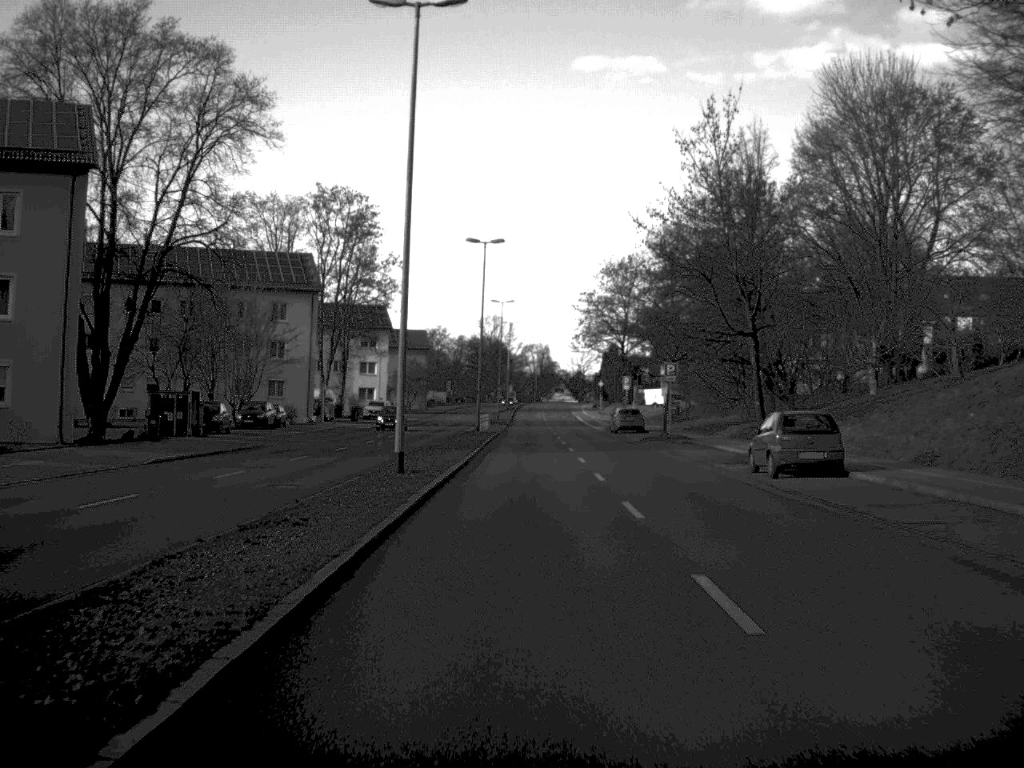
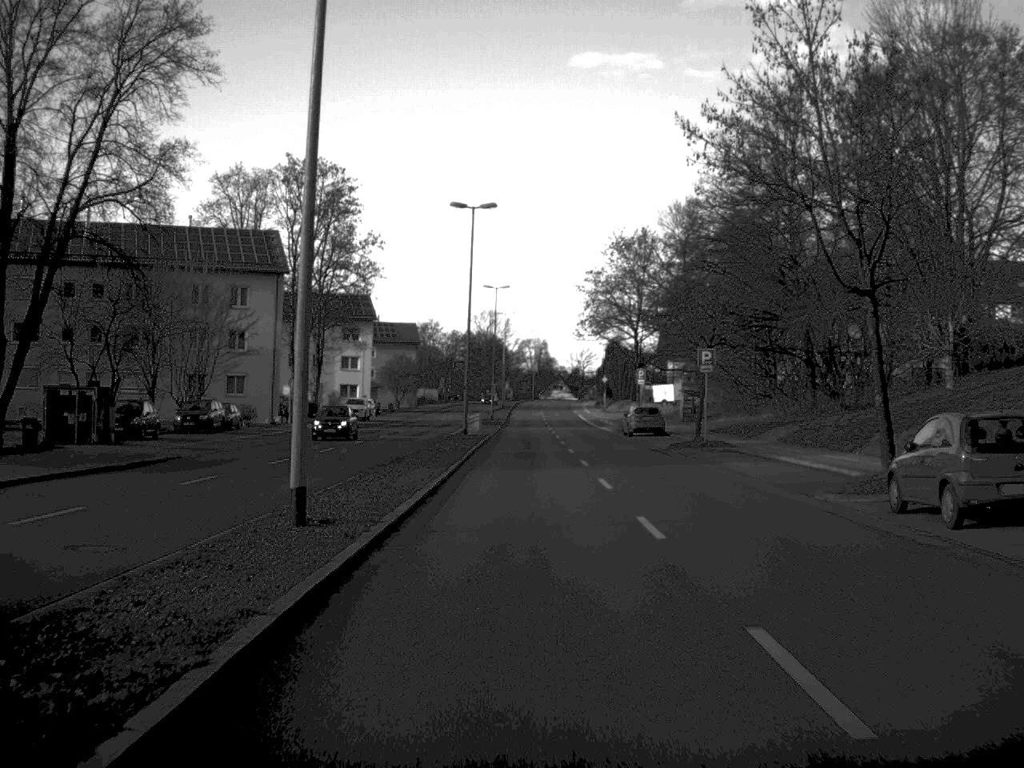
(0.0, +11.8) m; 0°
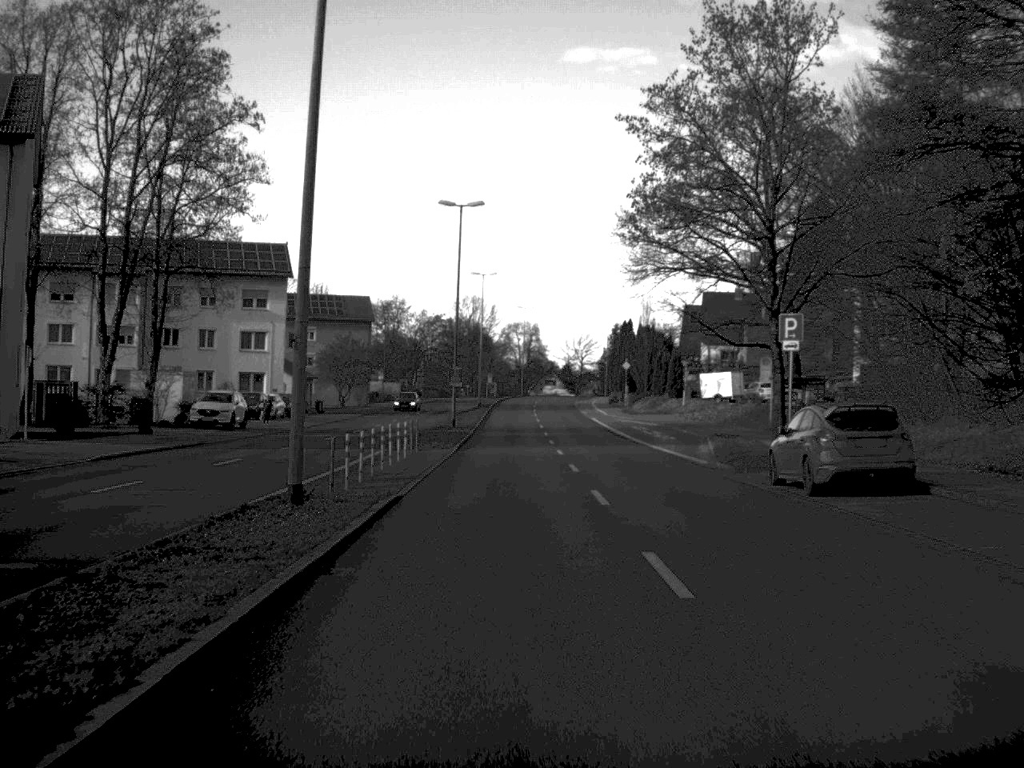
(+0.2, +40.4) m; 0°
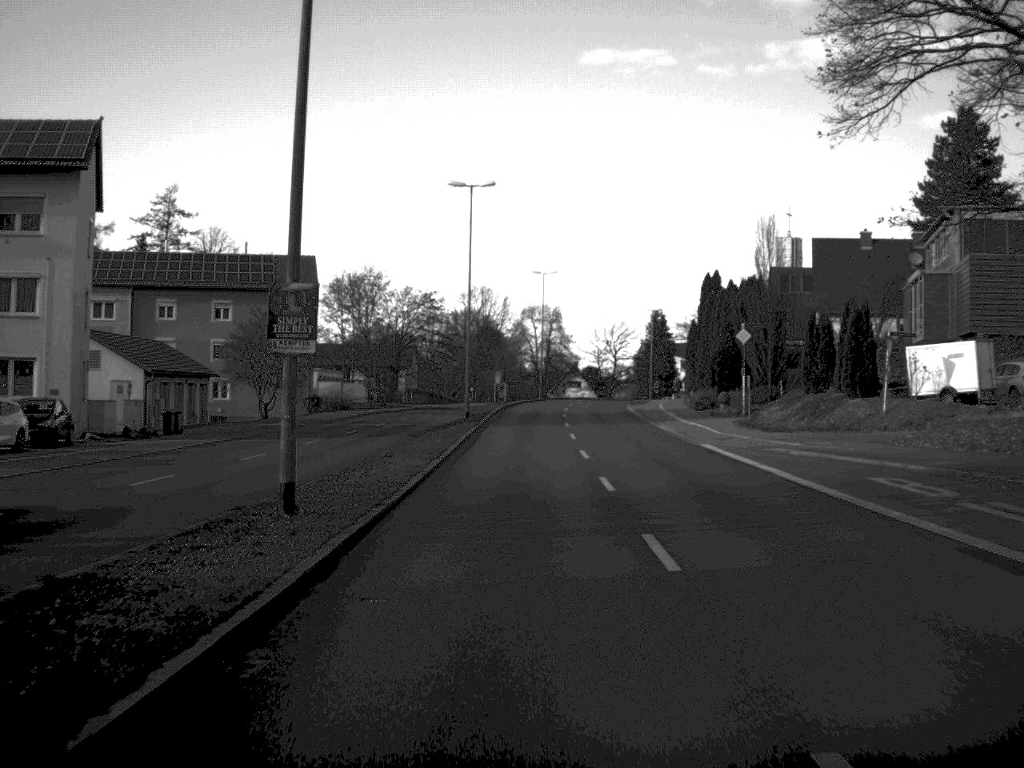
(-0.3, +43.3) m; -1°
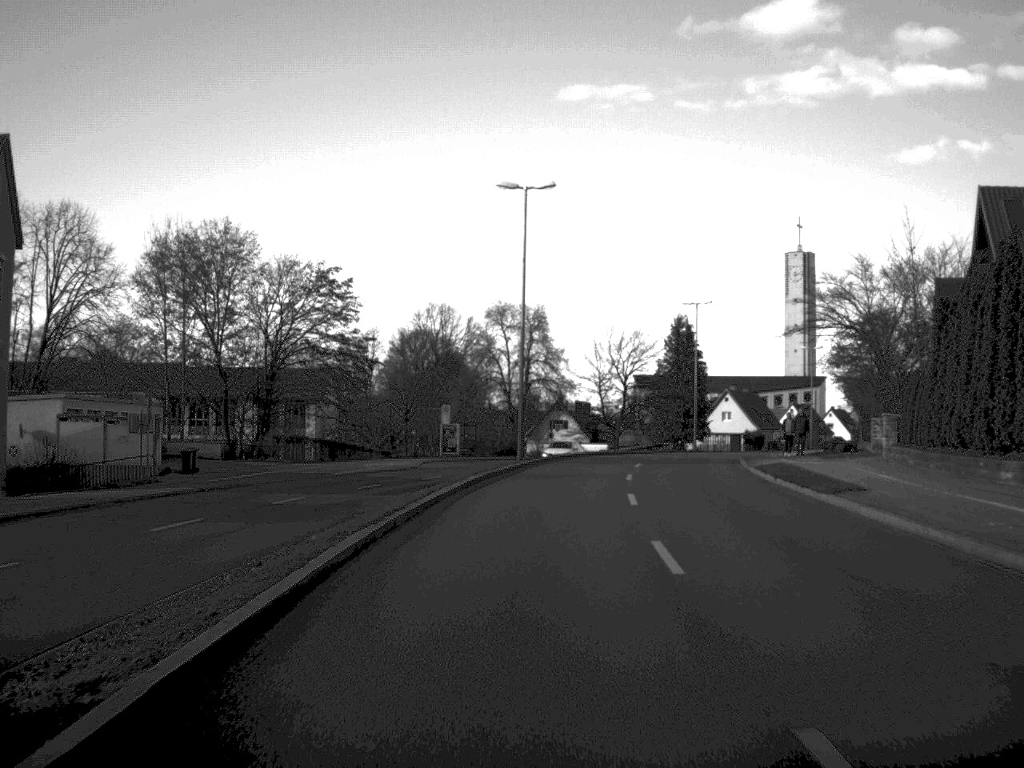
(+0.3, +53.1) m; +1°
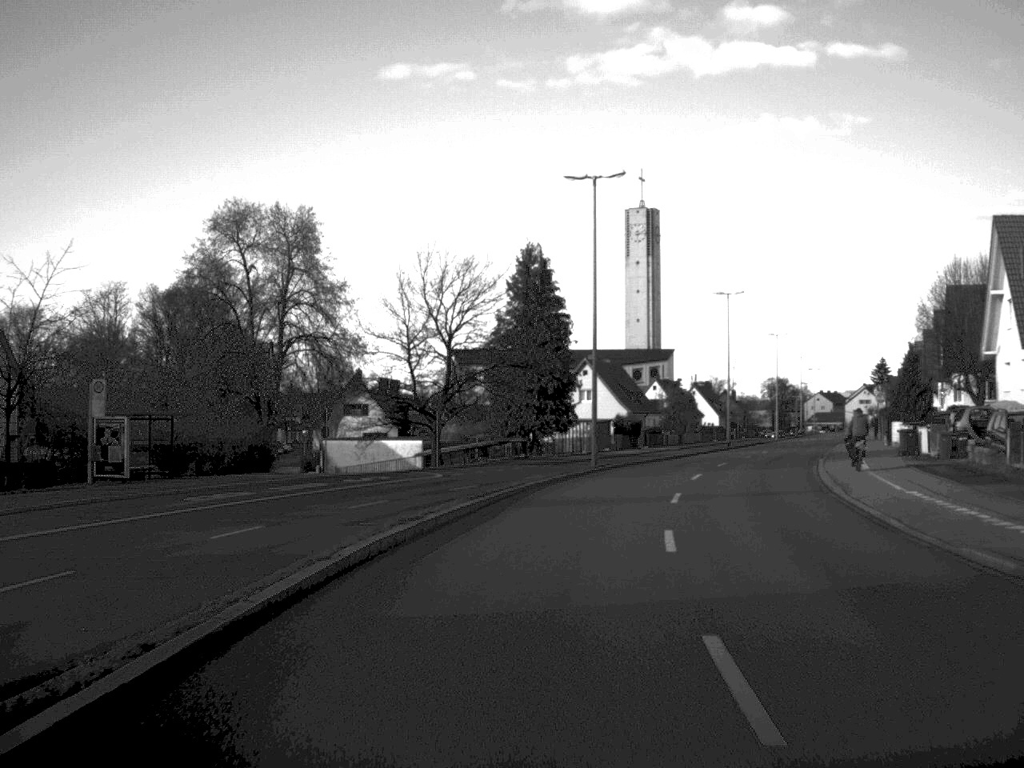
(+2.6, +41.8) m; +8°
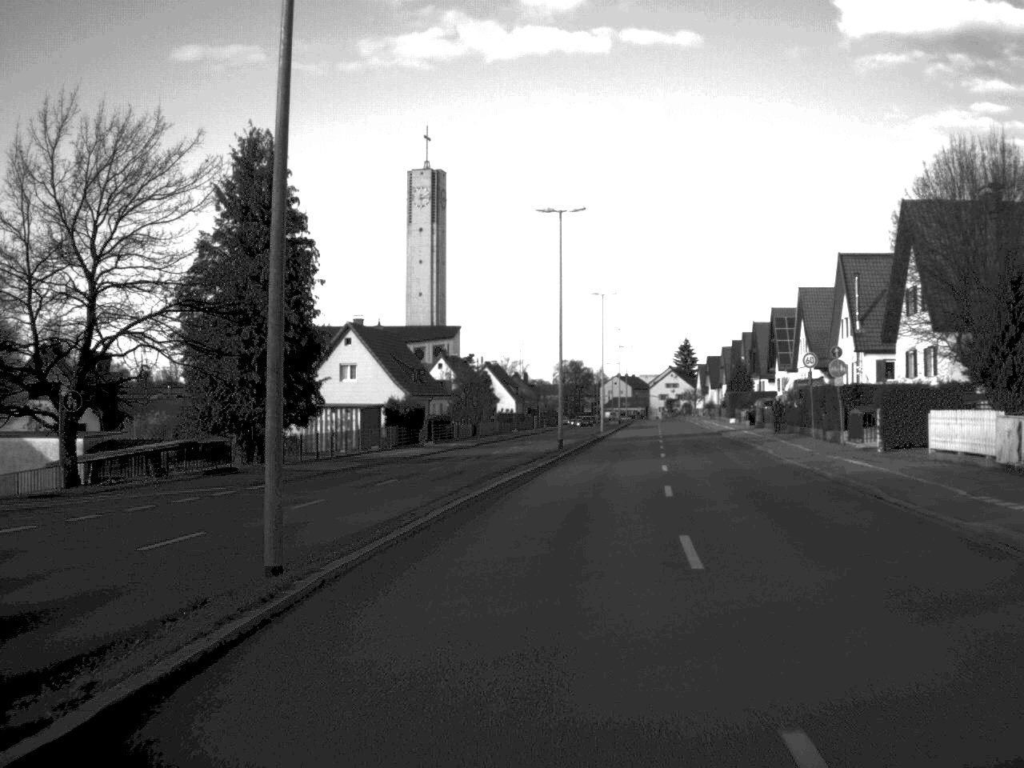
(+2.5, +29.8) m; +10°
